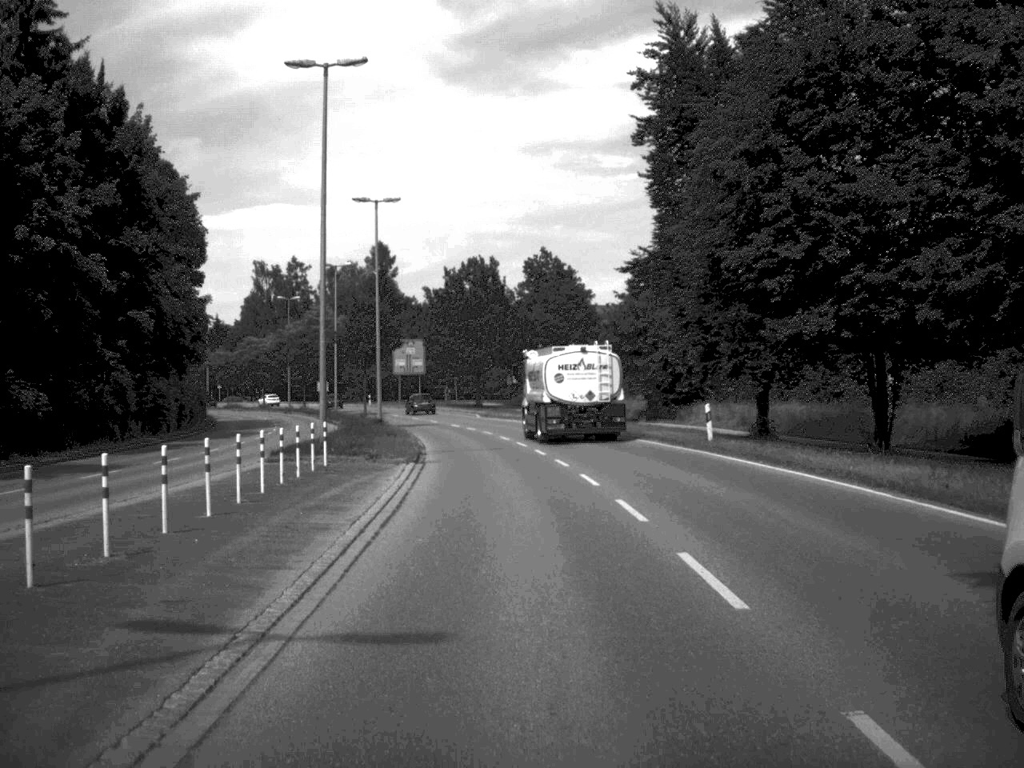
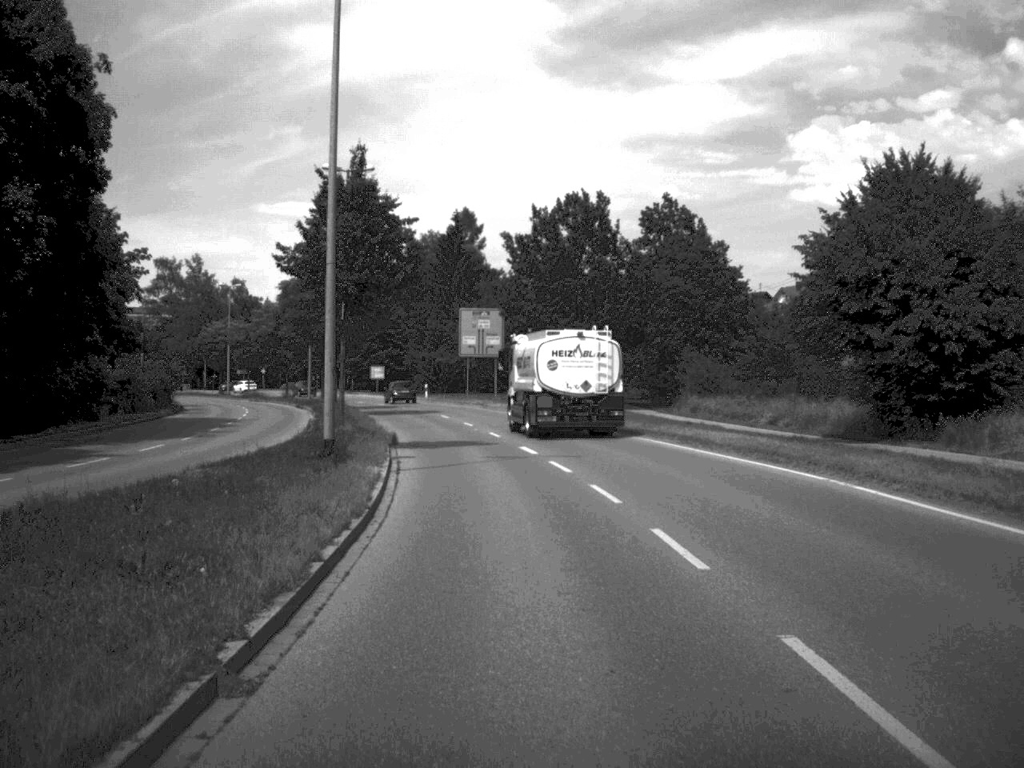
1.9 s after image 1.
(-1.2, +33.5) m; -4°
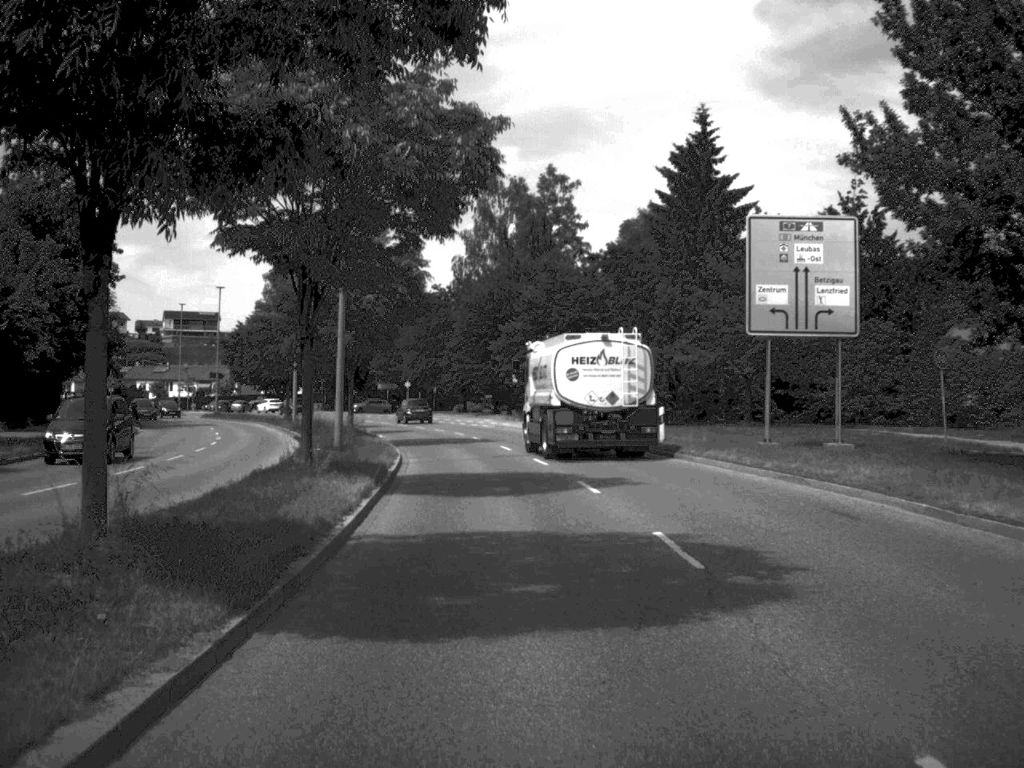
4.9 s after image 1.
(-4.3, +52.1) m; -10°
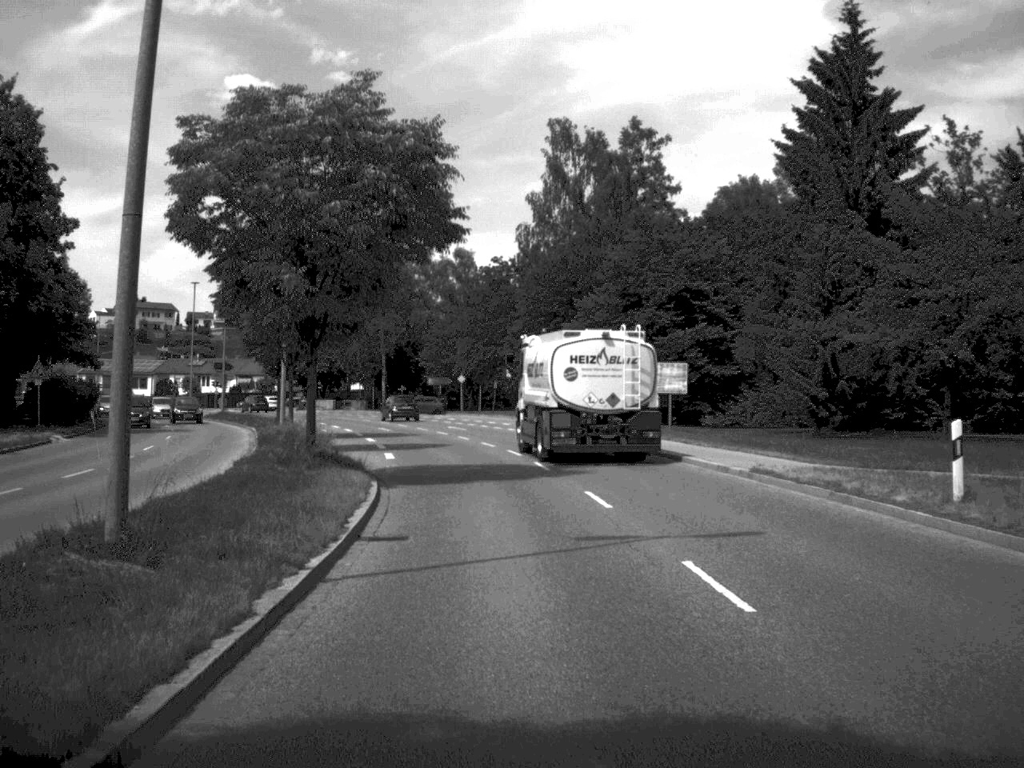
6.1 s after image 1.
(-0.5, +19.7) m; -3°
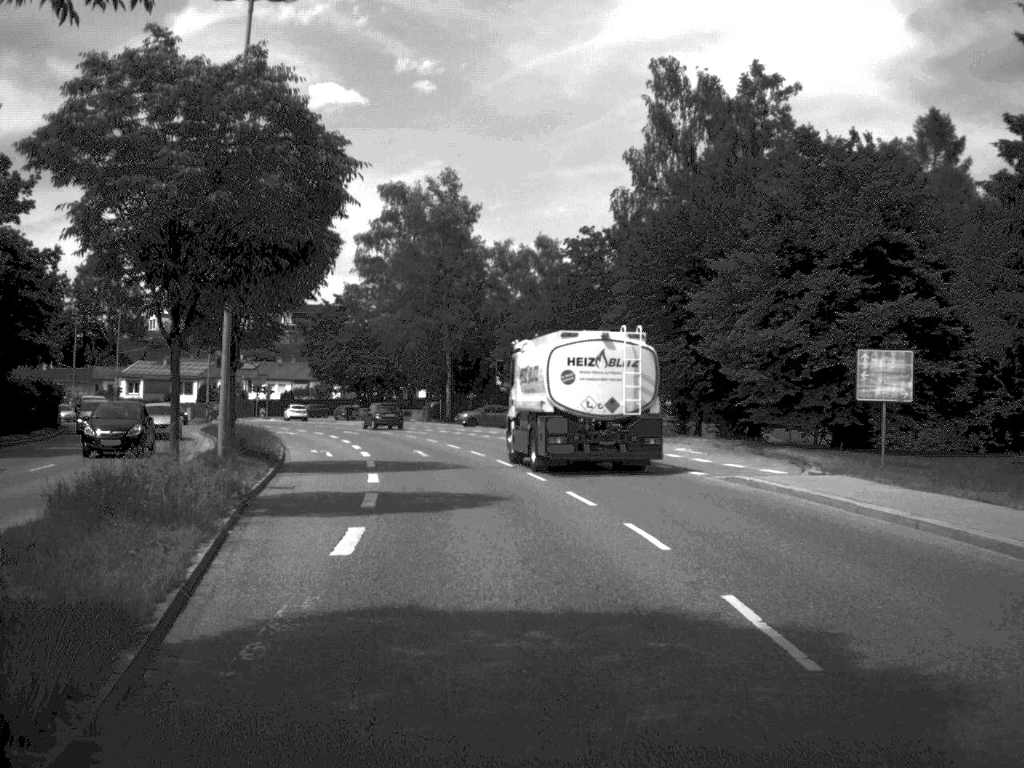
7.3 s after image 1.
(-0.6, +19.4) m; -4°
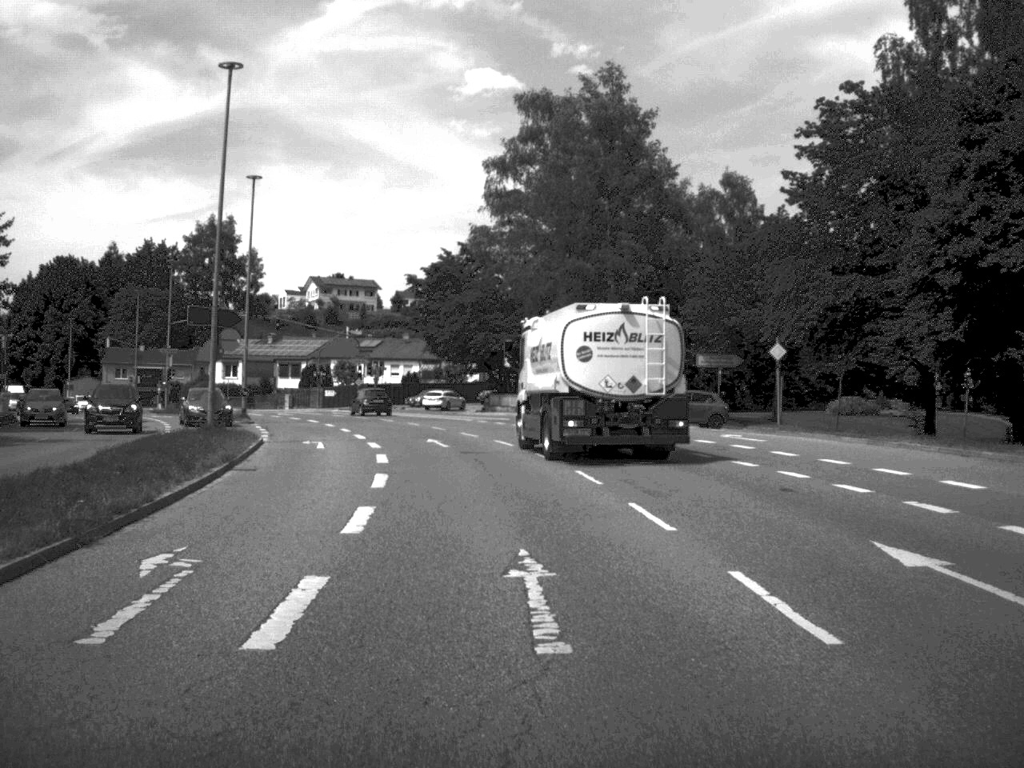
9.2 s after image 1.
(-1.9, +29.1) m; -7°
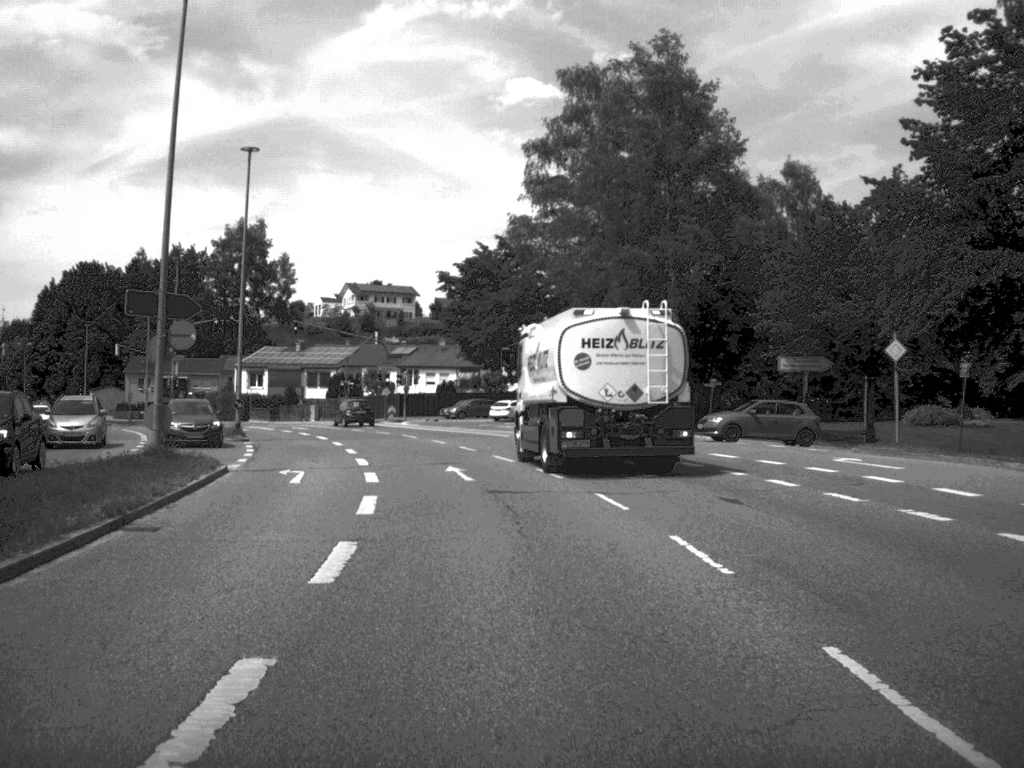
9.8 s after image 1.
(-0.1, +8.7) m; -2°
